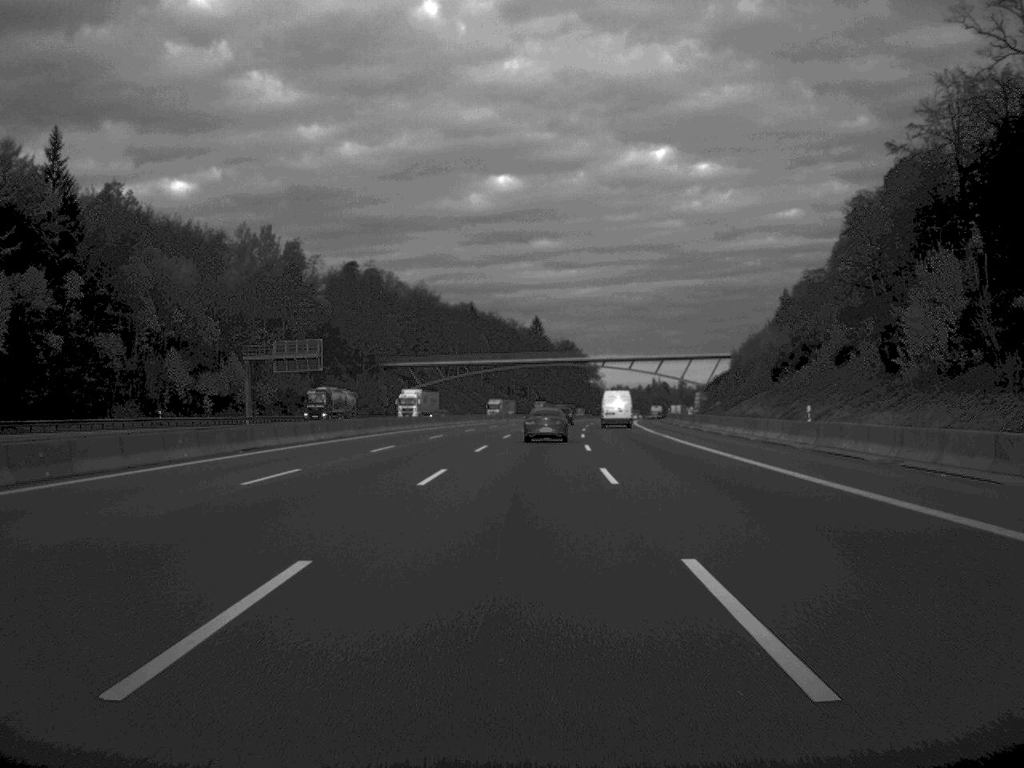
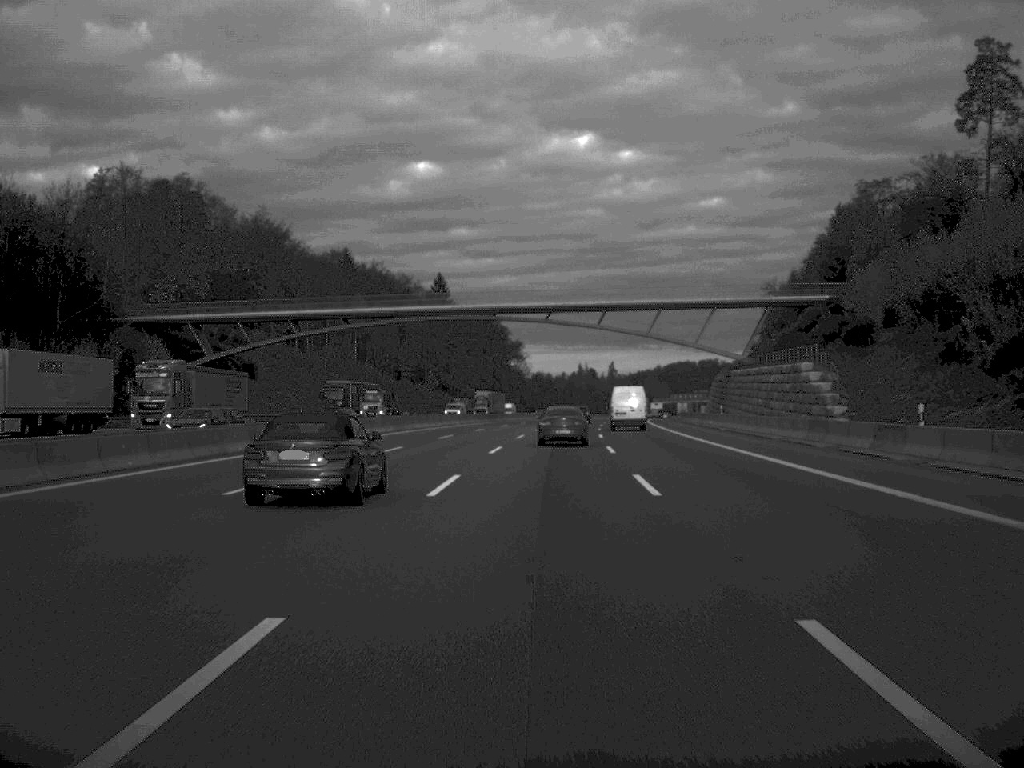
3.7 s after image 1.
(+3.6, +111.1) m; +4°
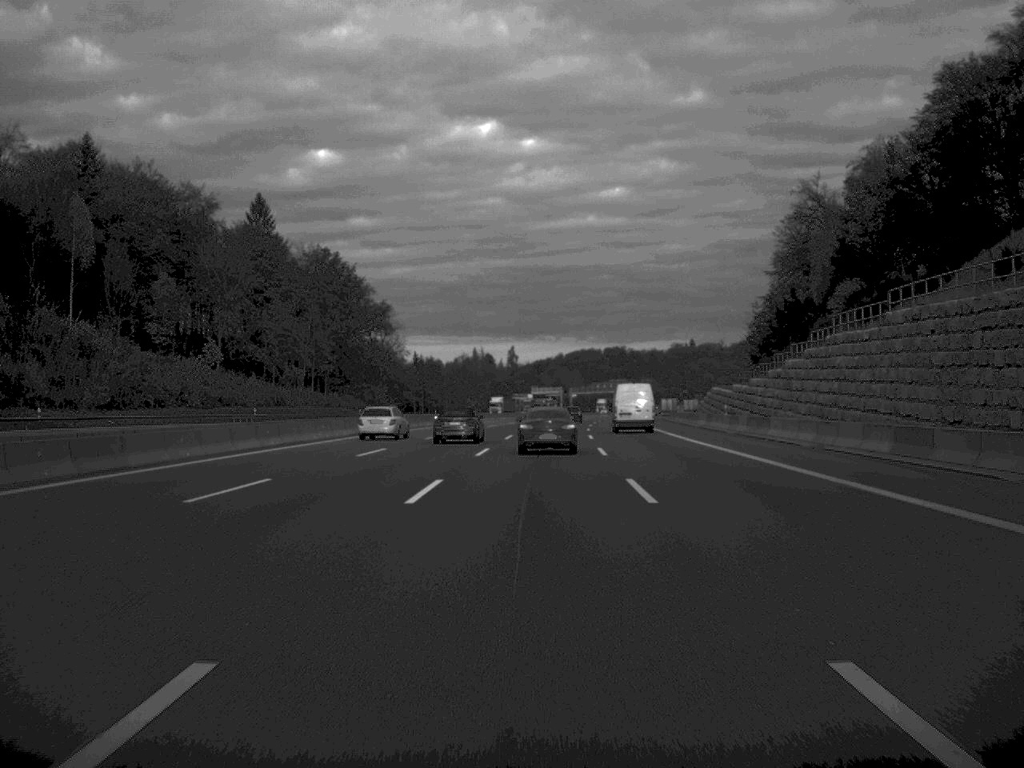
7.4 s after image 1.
(+4.6, +108.7) m; +5°
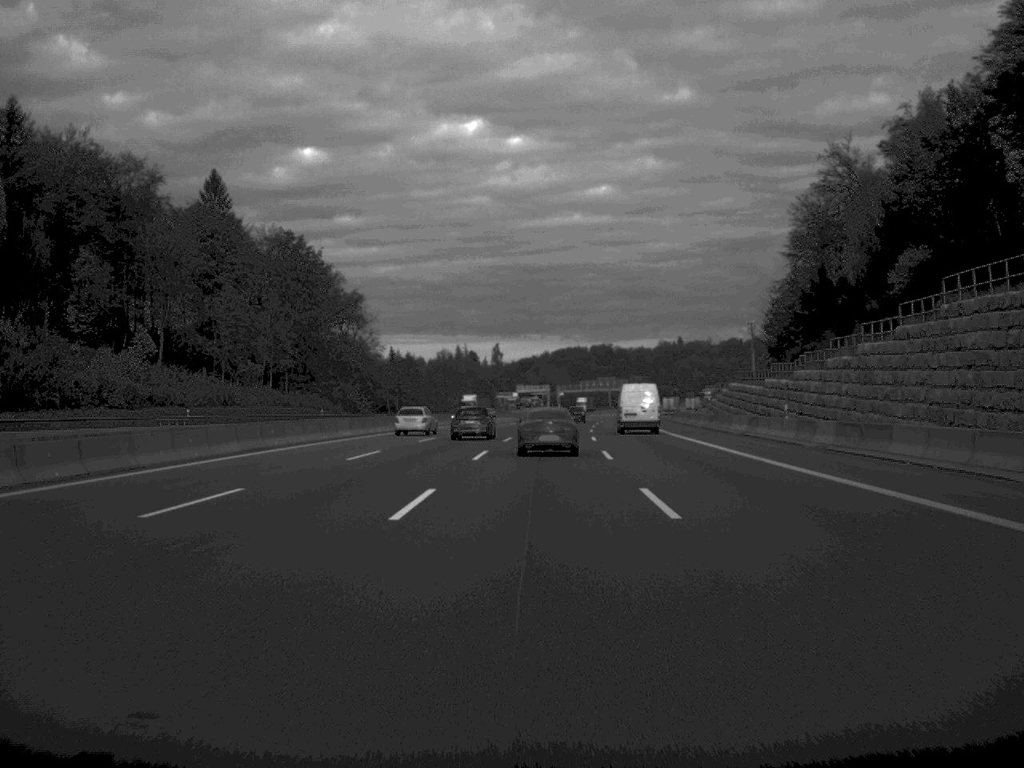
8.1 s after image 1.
(+0.1, +20.6) m; +1°
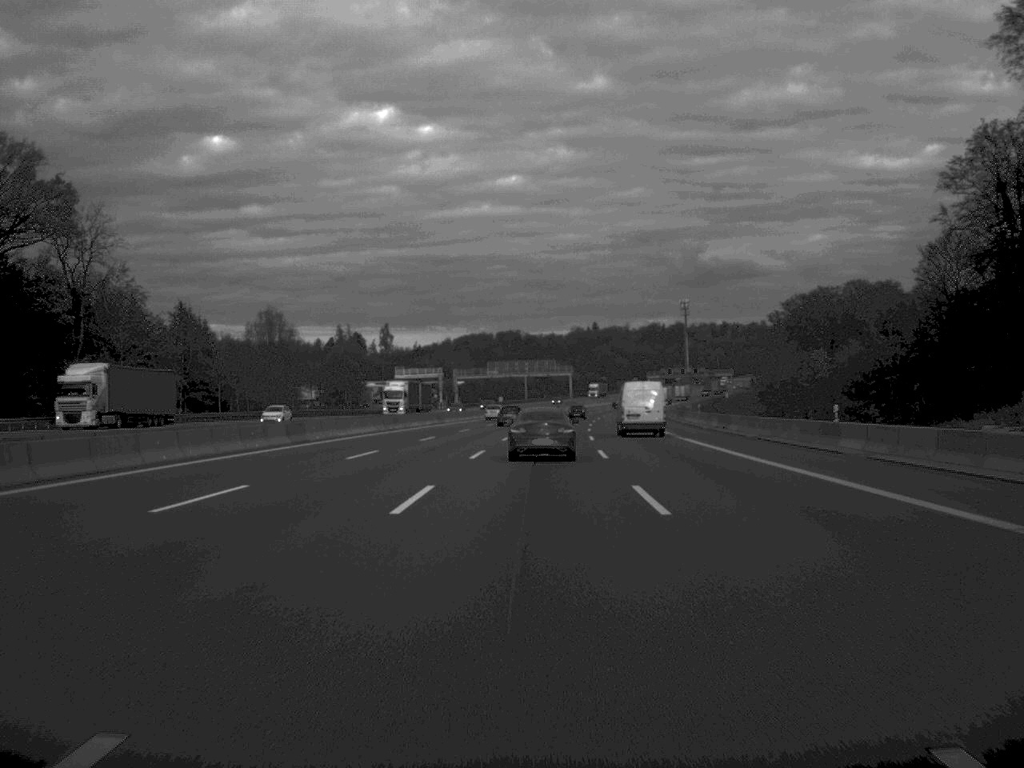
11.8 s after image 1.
(+4.0, +106.5) m; +4°
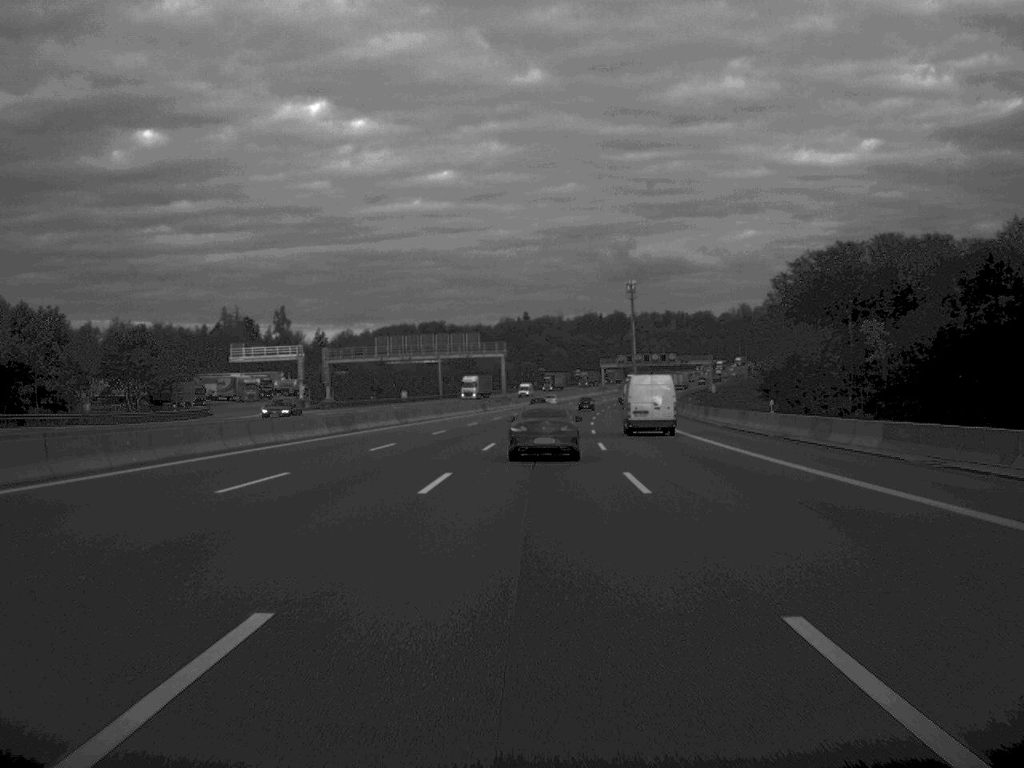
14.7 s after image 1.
(+2.4, +85.7) m; +3°
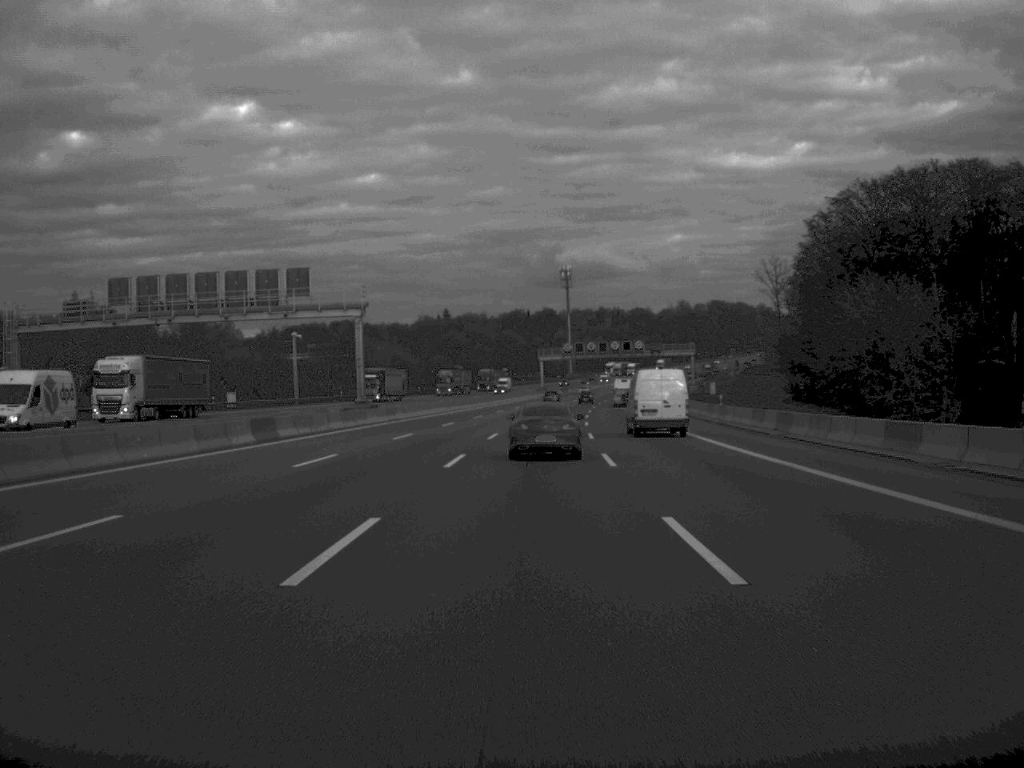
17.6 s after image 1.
(+2.4, +81.9) m; +3°
